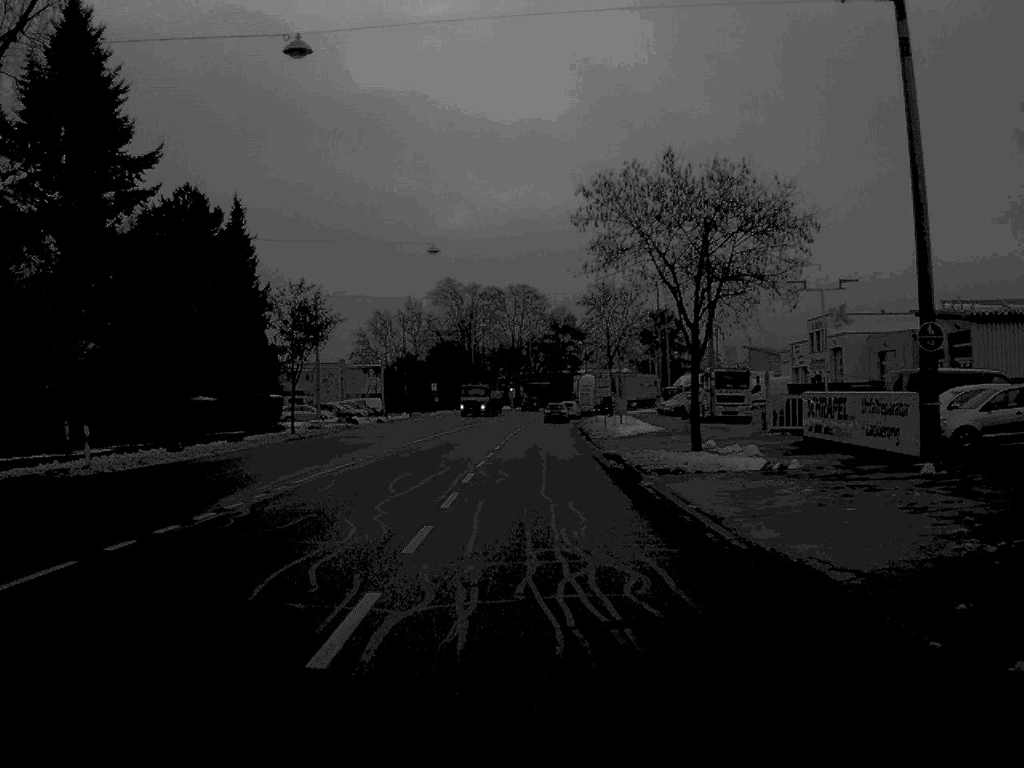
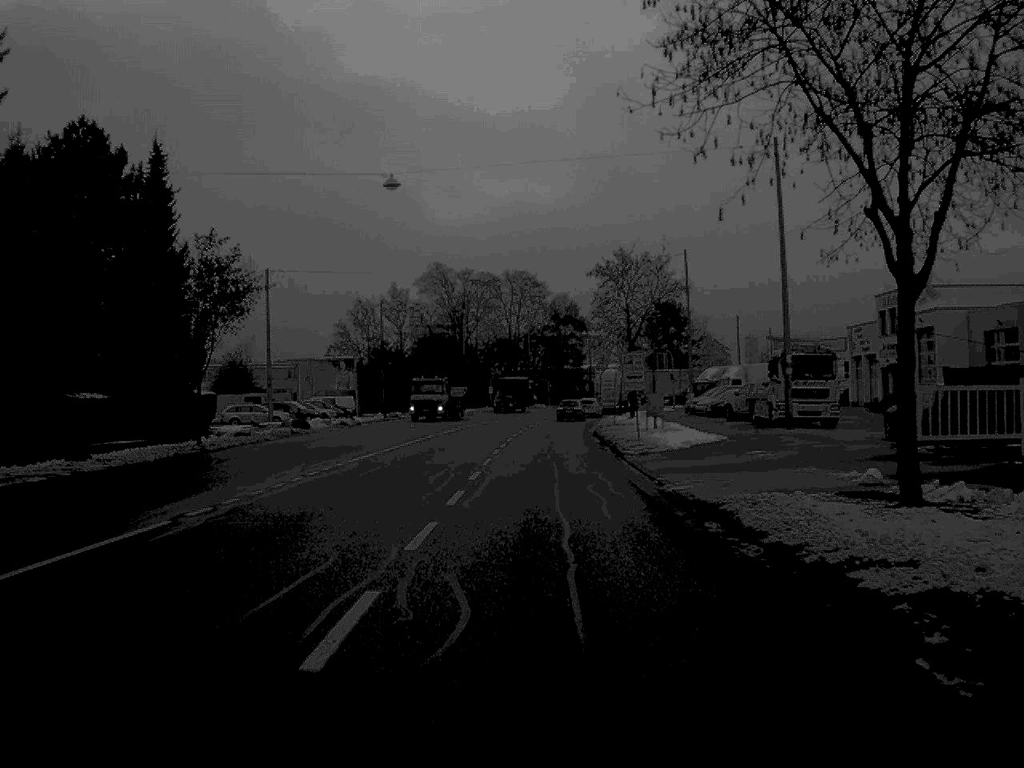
(0.0, +18.1) m; 0°
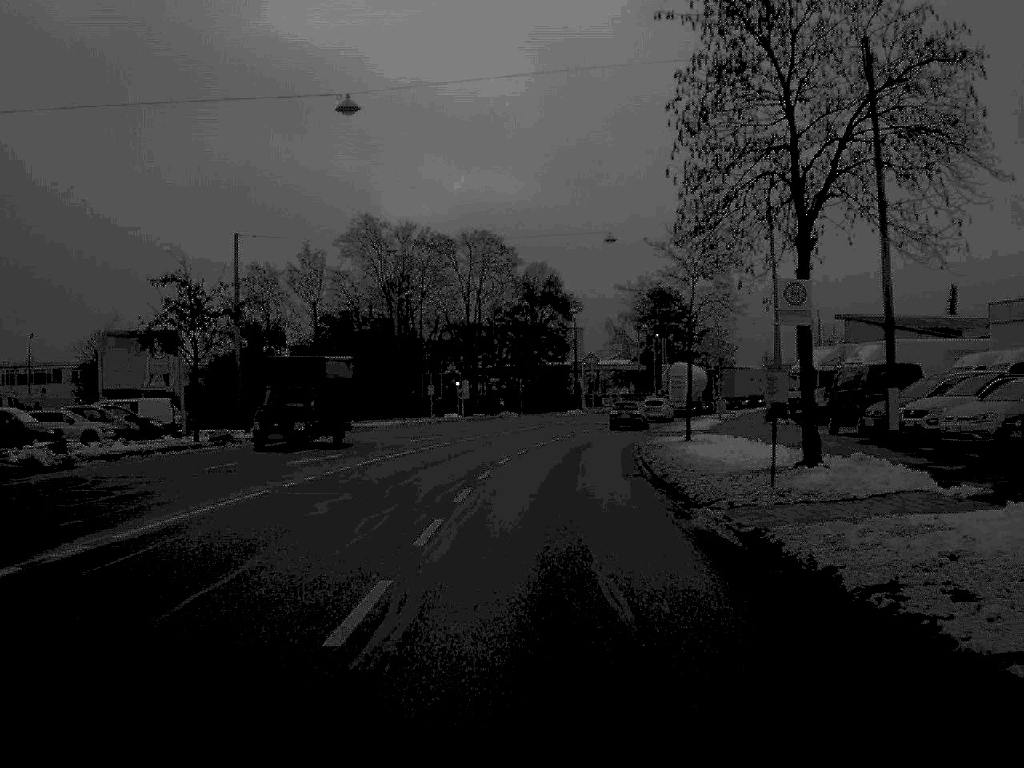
(+0.5, +46.4) m; +1°
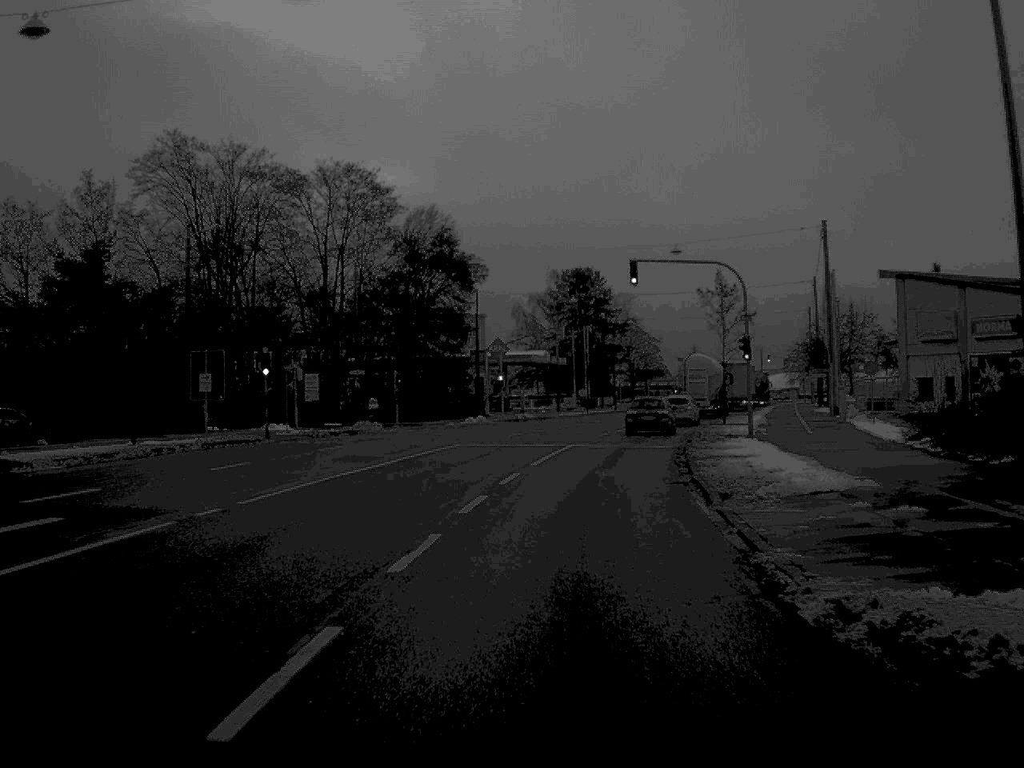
(+1.2, +37.8) m; +5°
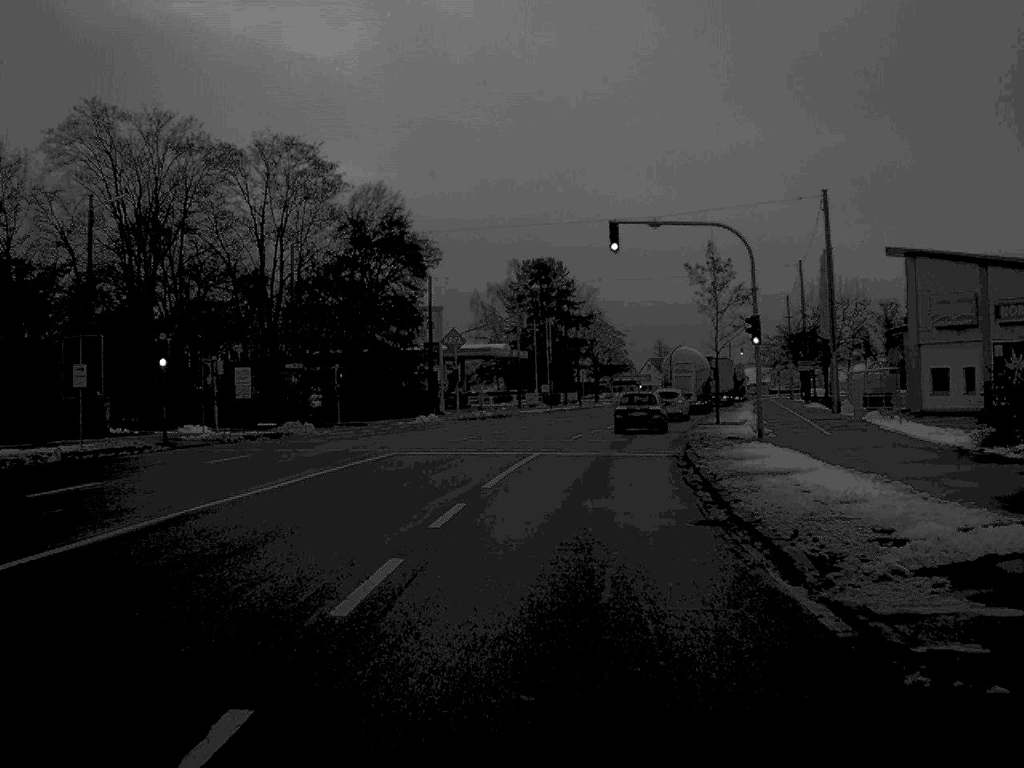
(+0.1, +8.6) m; +2°
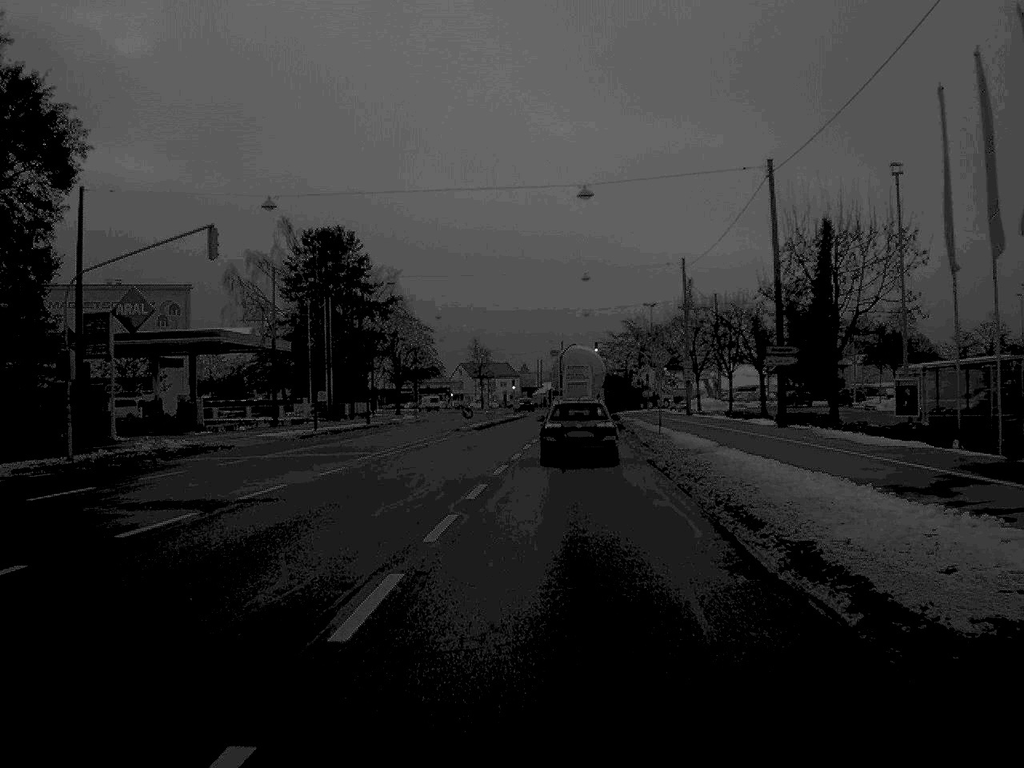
(+3.0, +42.0) m; +9°
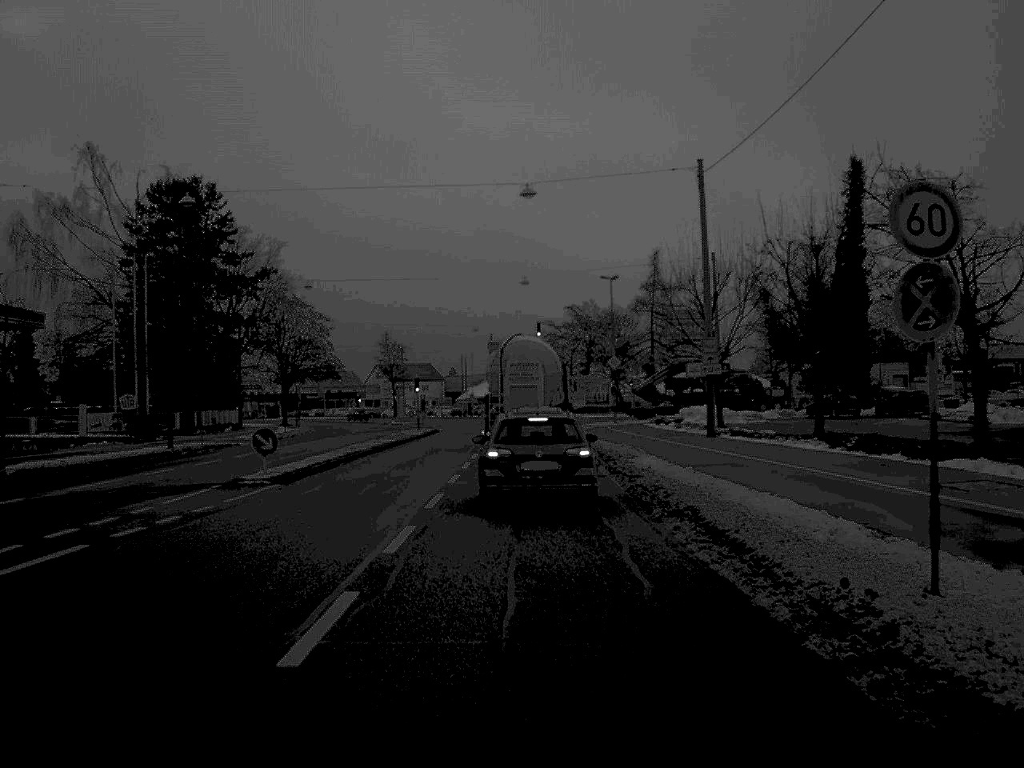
(+1.2, +35.2) m; +3°
